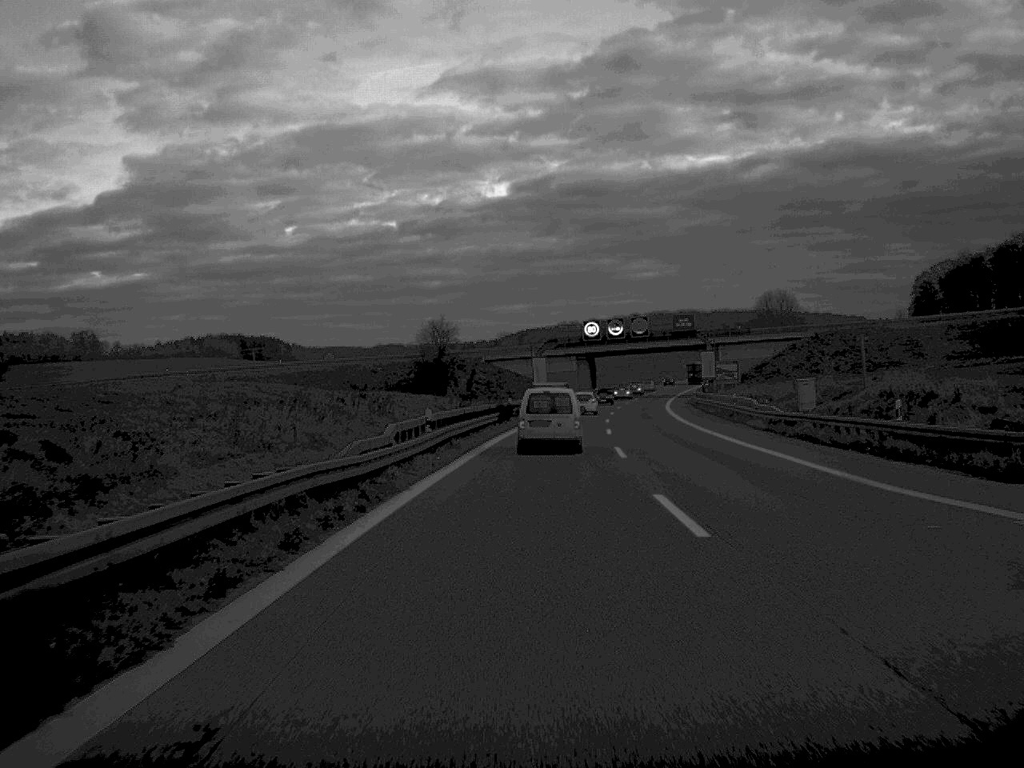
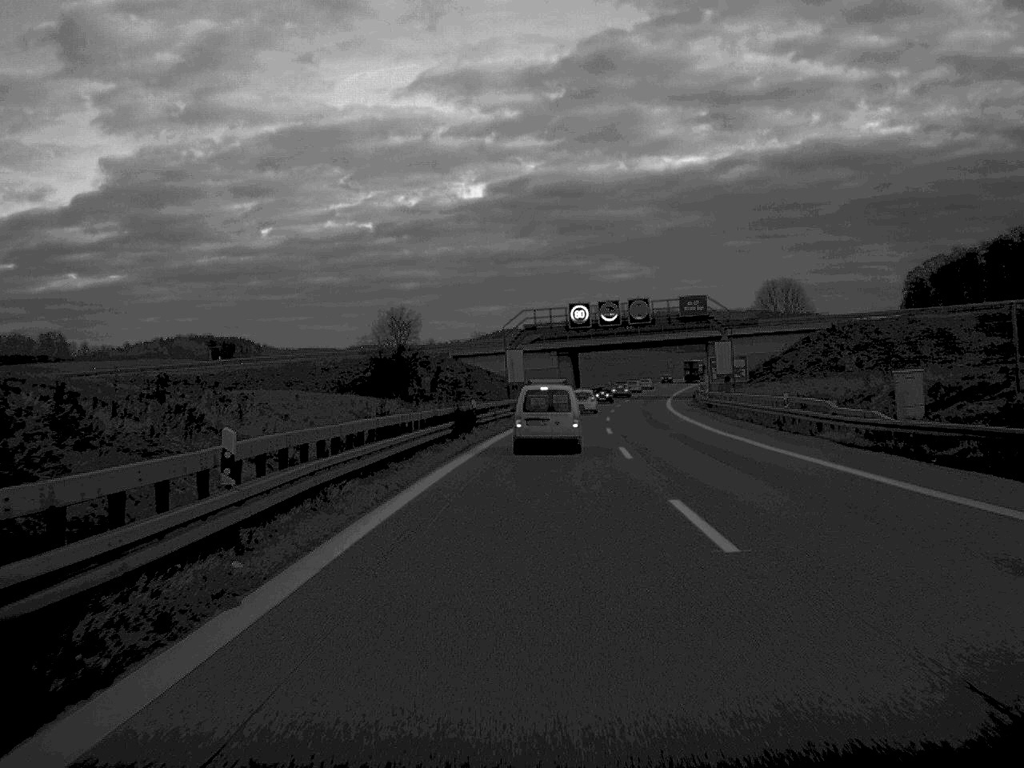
(+0.2, +19.7) m; +1°
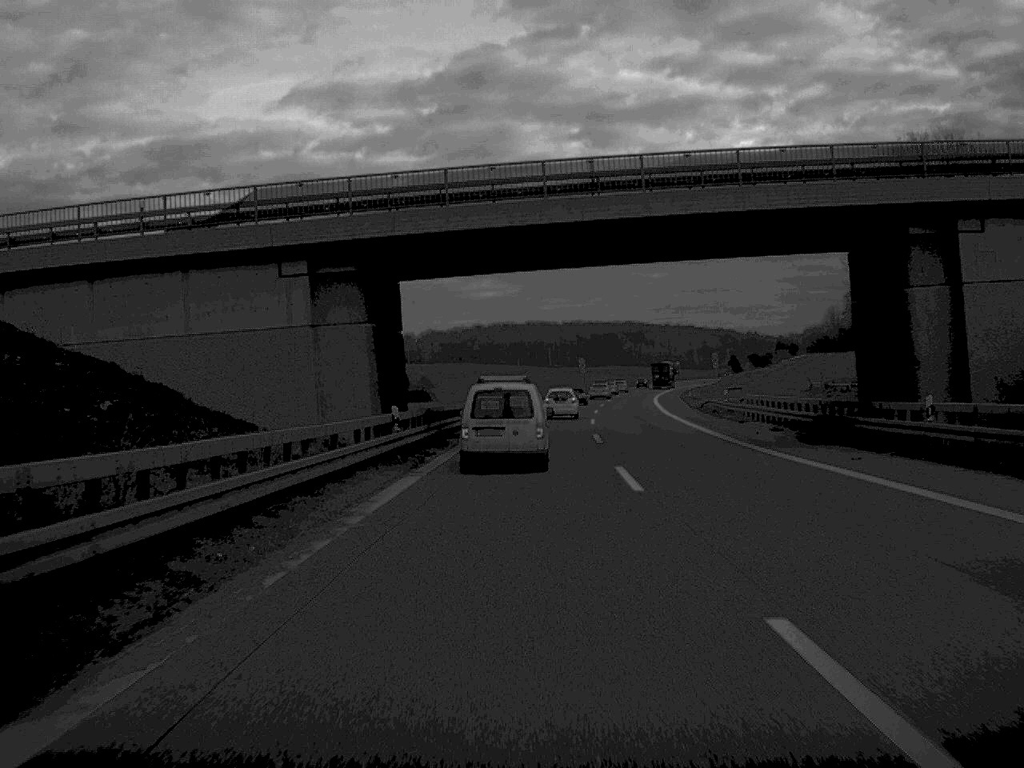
(+5.0, +98.3) m; +6°
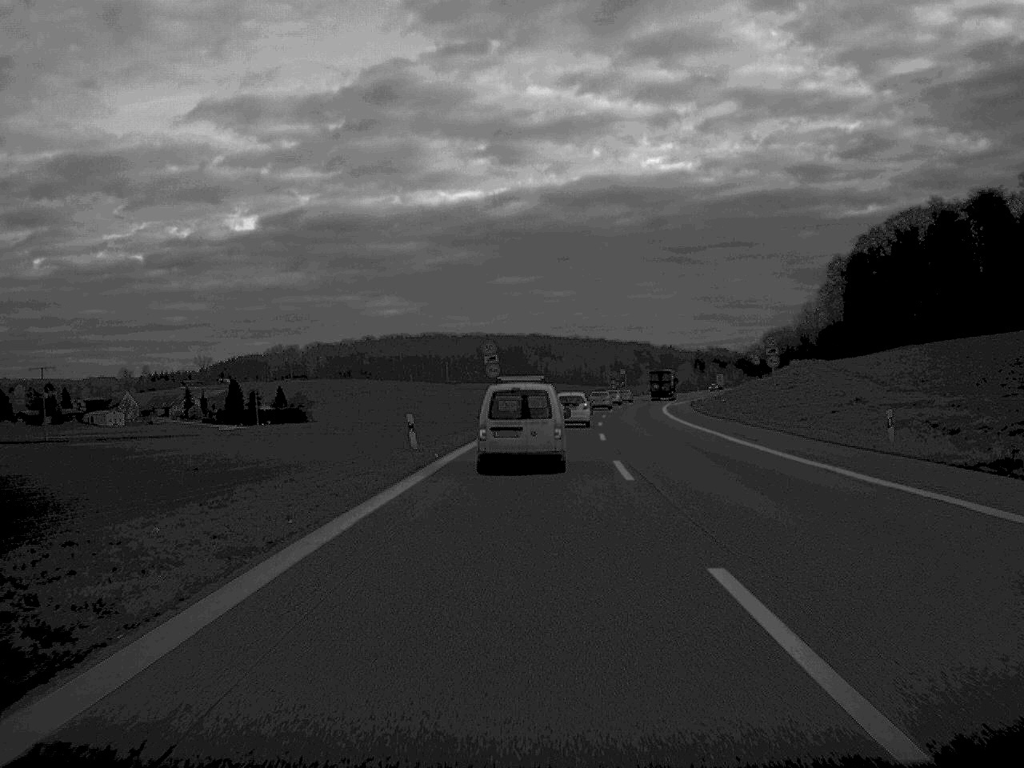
(+3.1, +86.0) m; +4°
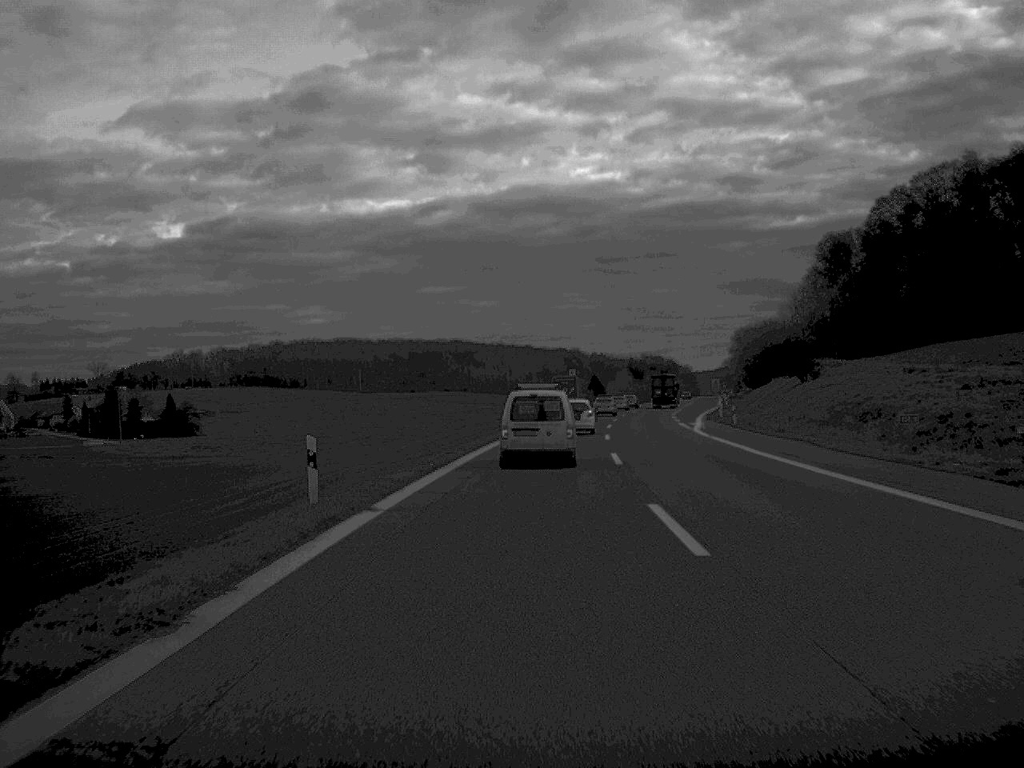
(+1.9, +63.5) m; +3°
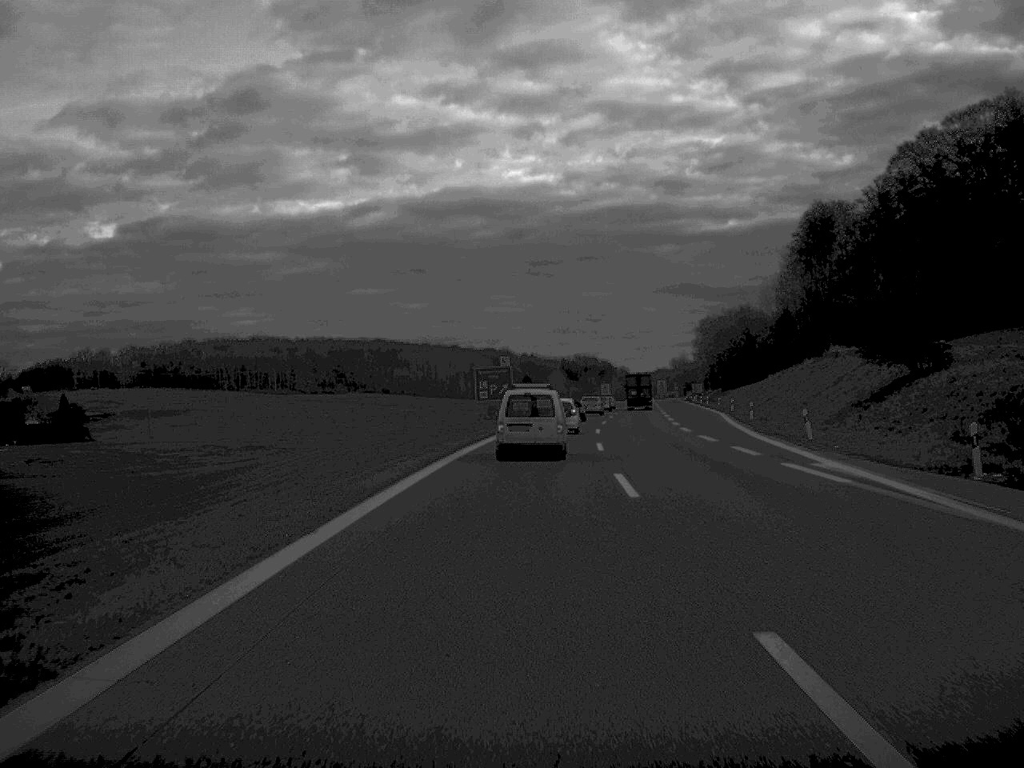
(+1.3, +46.1) m; +3°
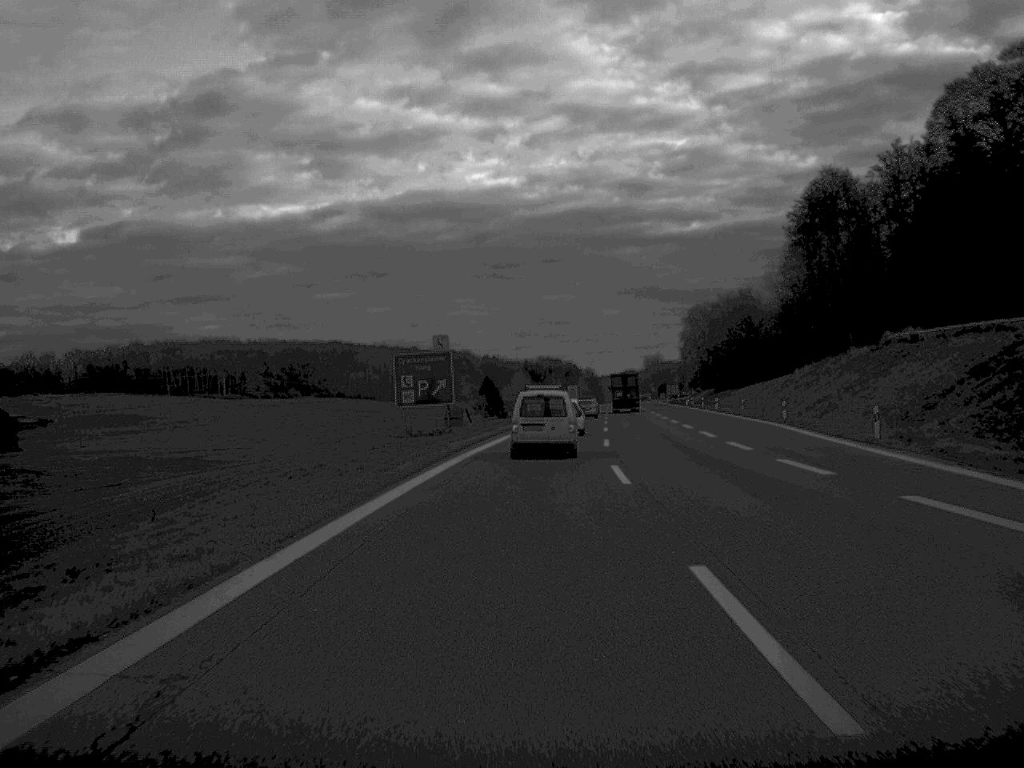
(+0.5, +32.0) m; +2°
